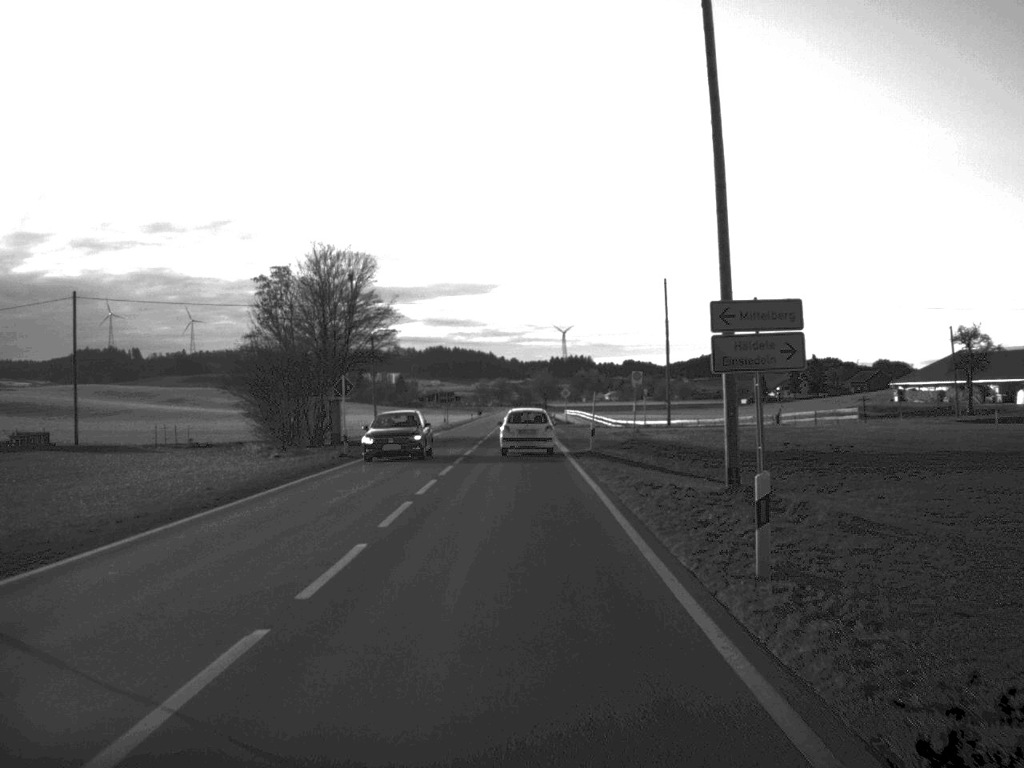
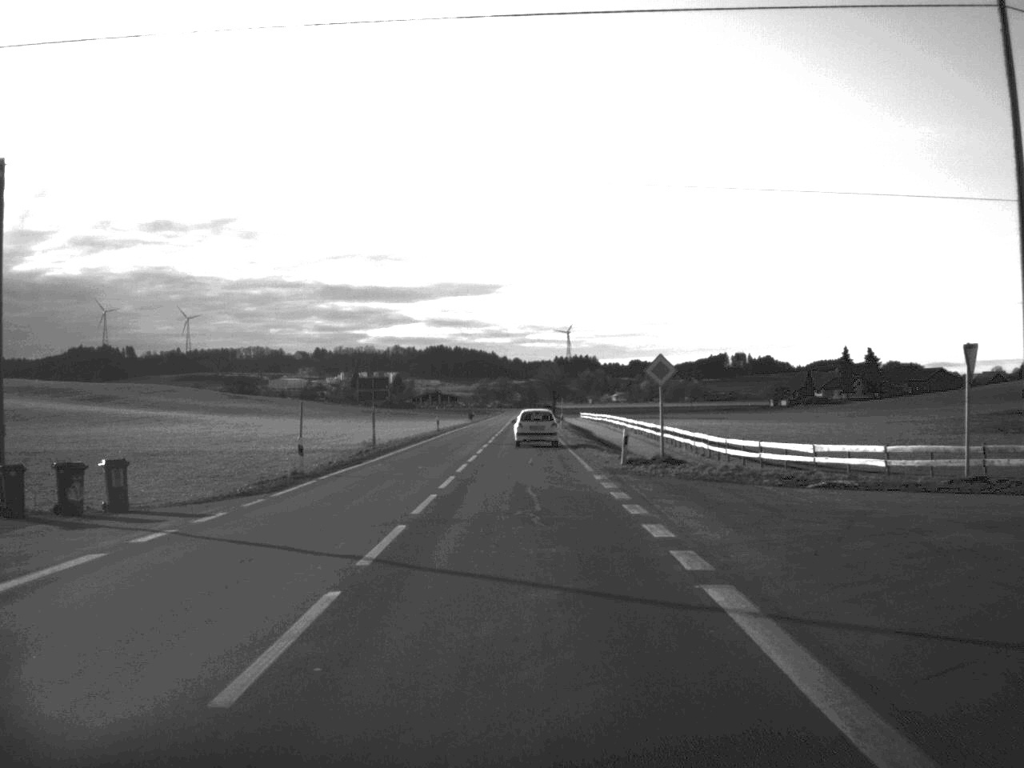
(-0.5, +63.1) m; 0°
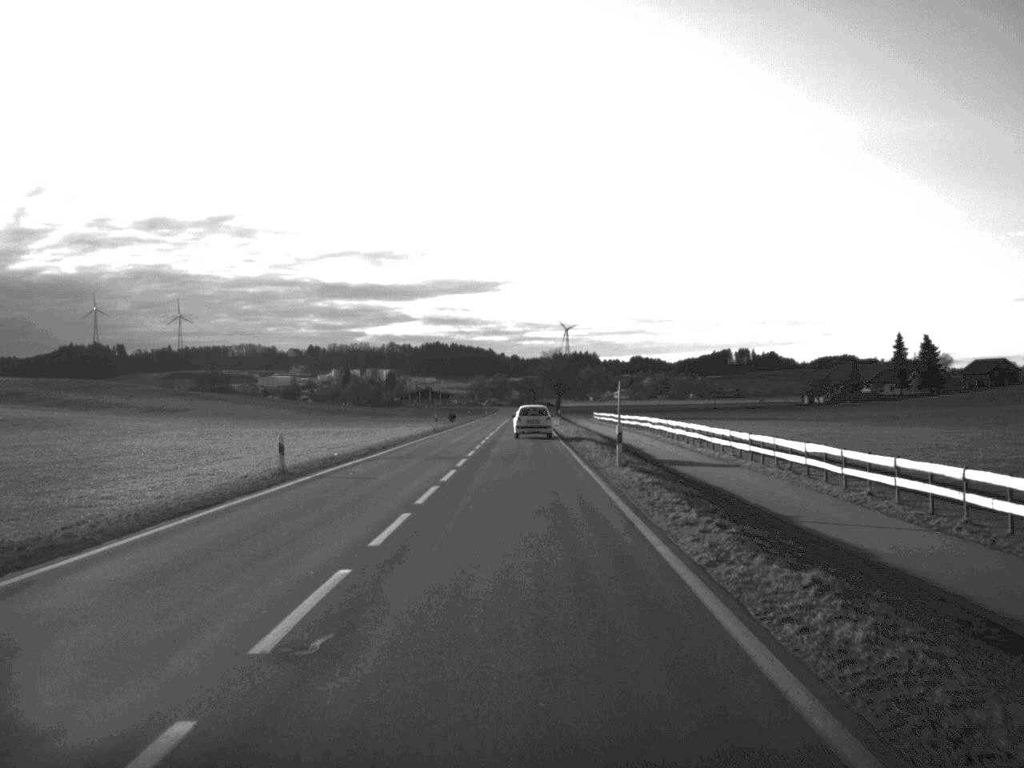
(0.0, +52.0) m; 0°
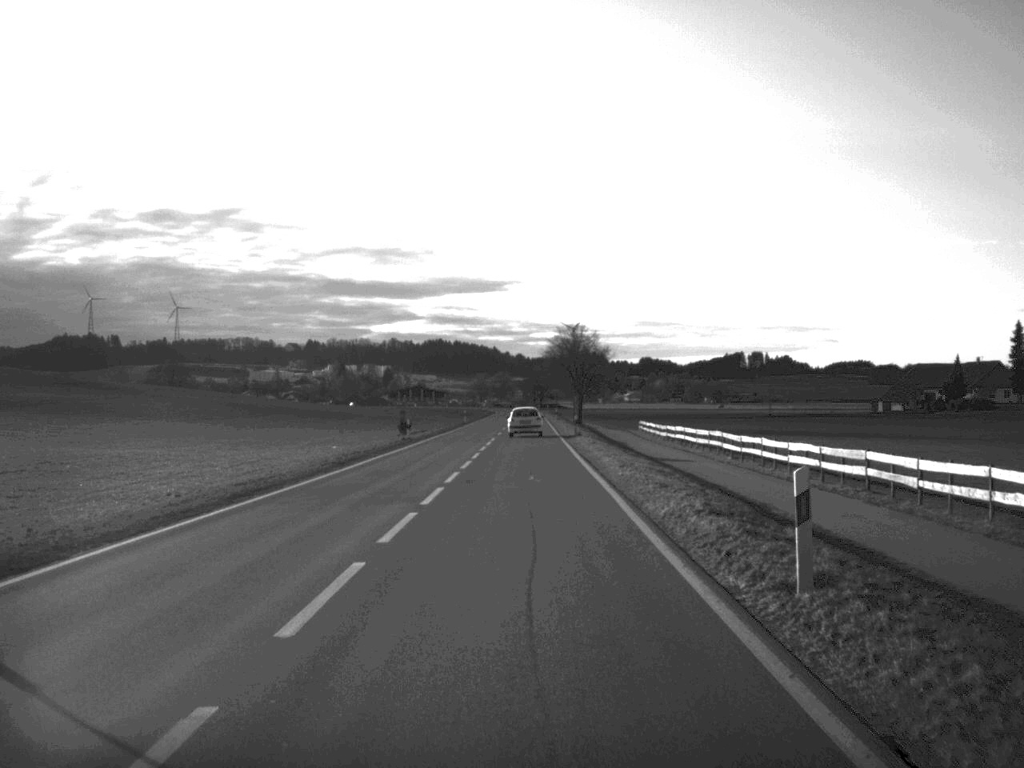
(-0.2, +70.6) m; 0°
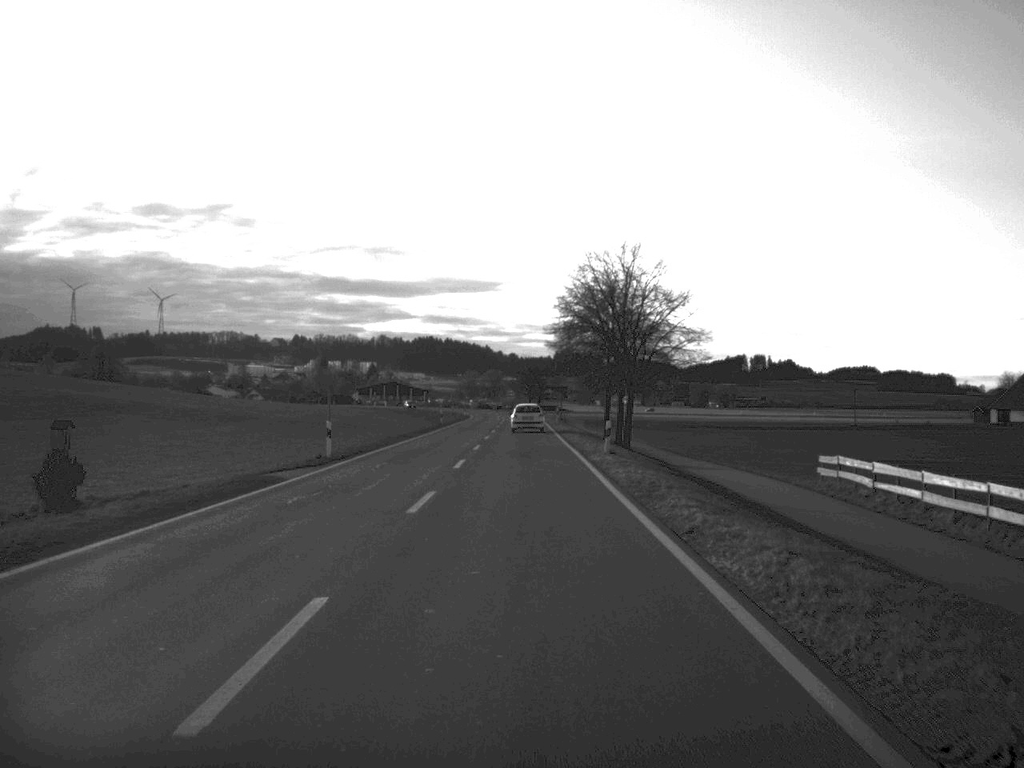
(0.0, +73.7) m; 0°
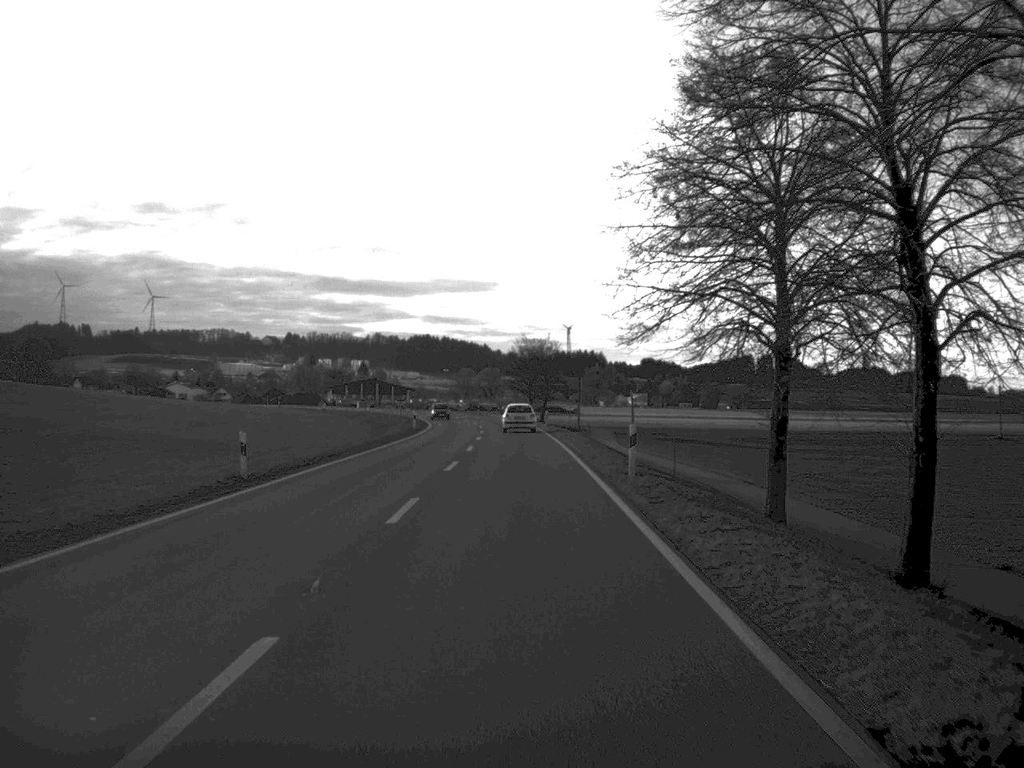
(-0.1, +60.8) m; 0°
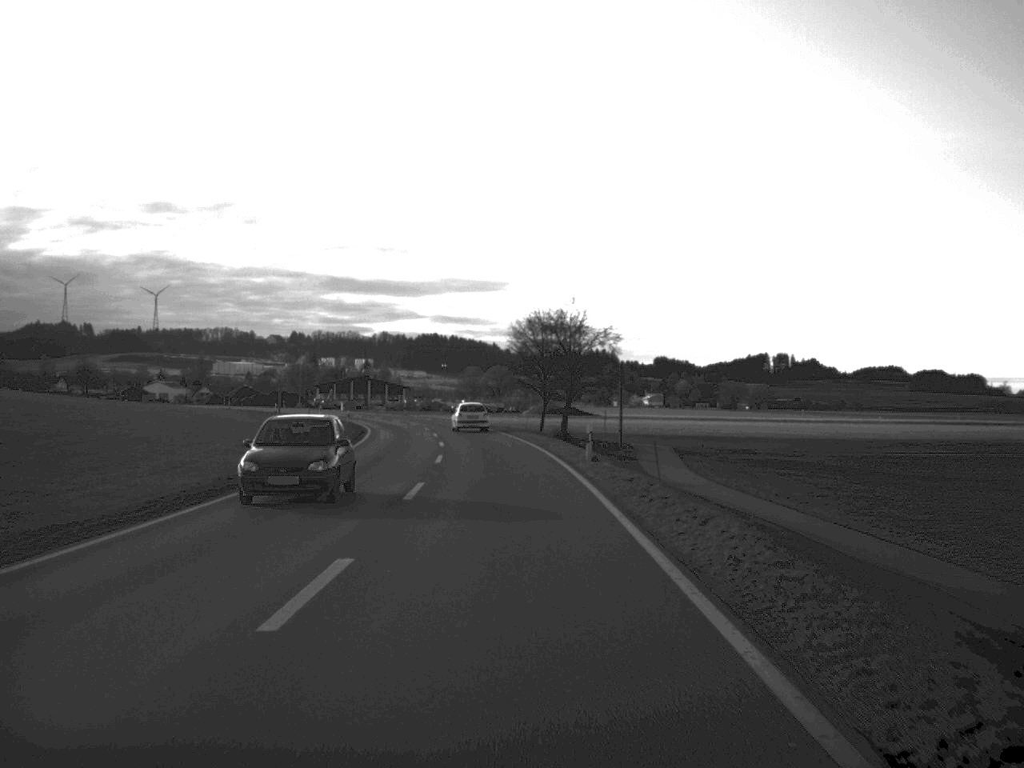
(-0.1, +43.0) m; -1°
